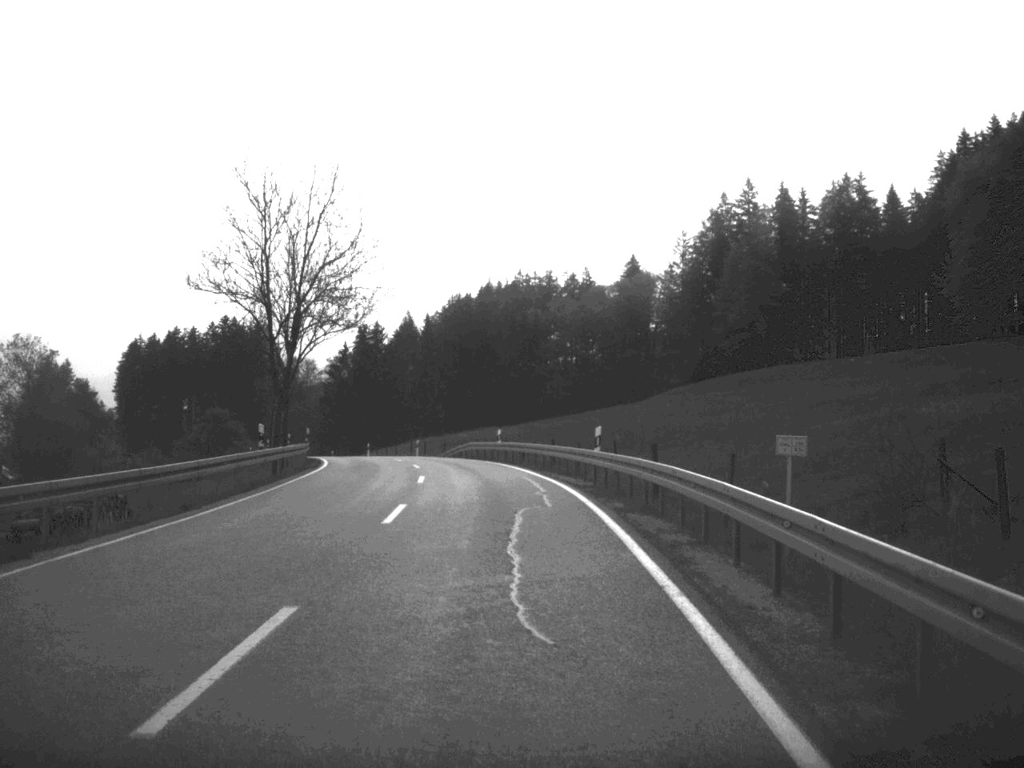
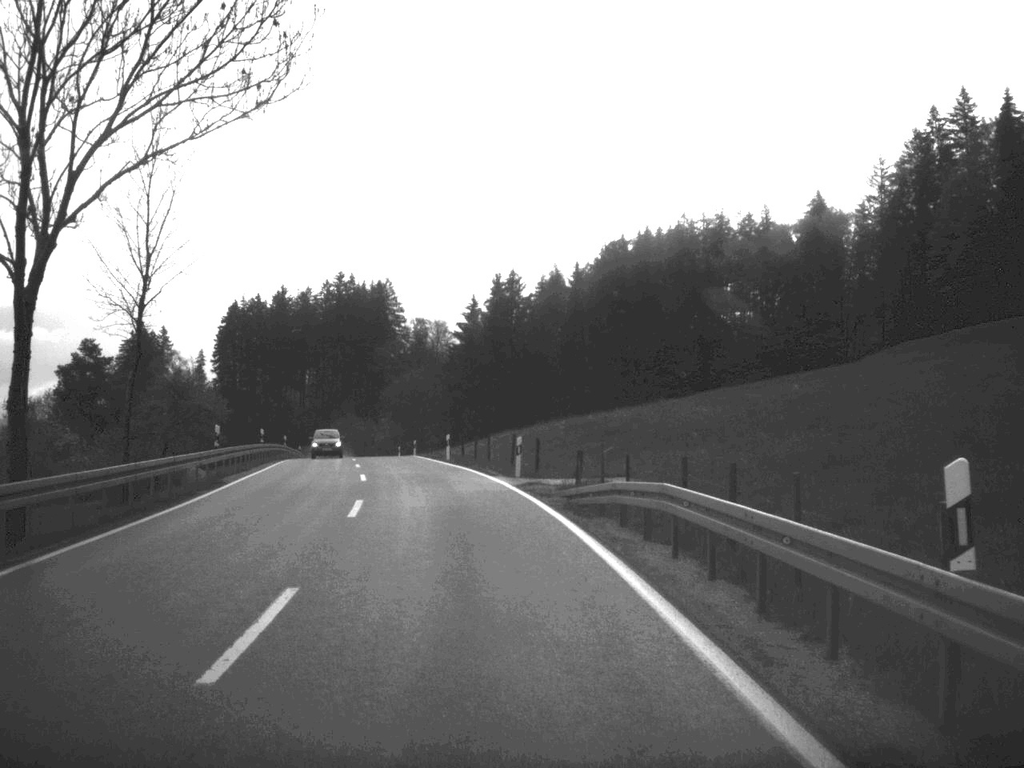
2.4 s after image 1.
(-2.4, +45.6) m; -7°
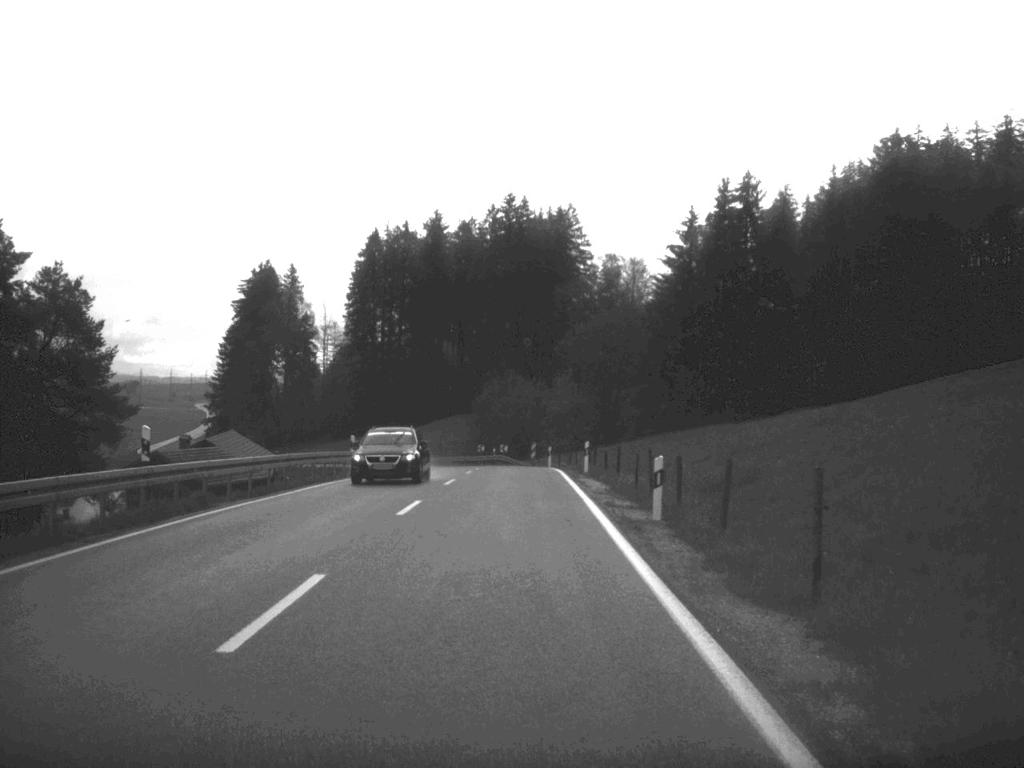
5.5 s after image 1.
(-5.8, +57.7) m; -8°
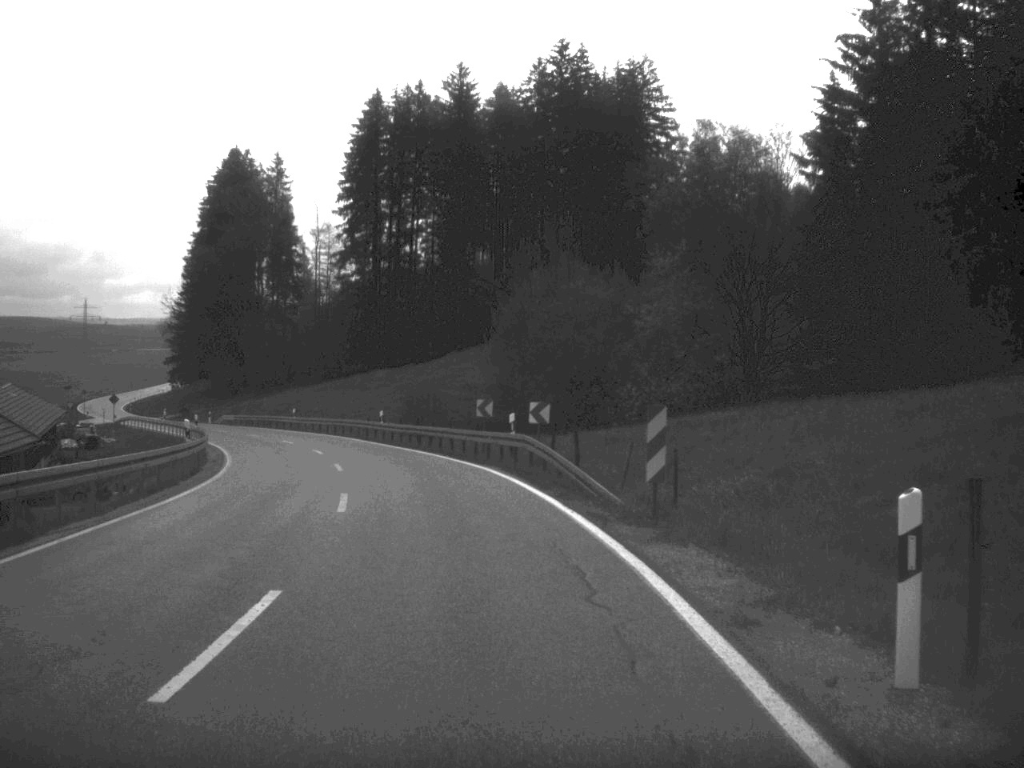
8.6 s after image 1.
(-0.5, +60.0) m; -3°
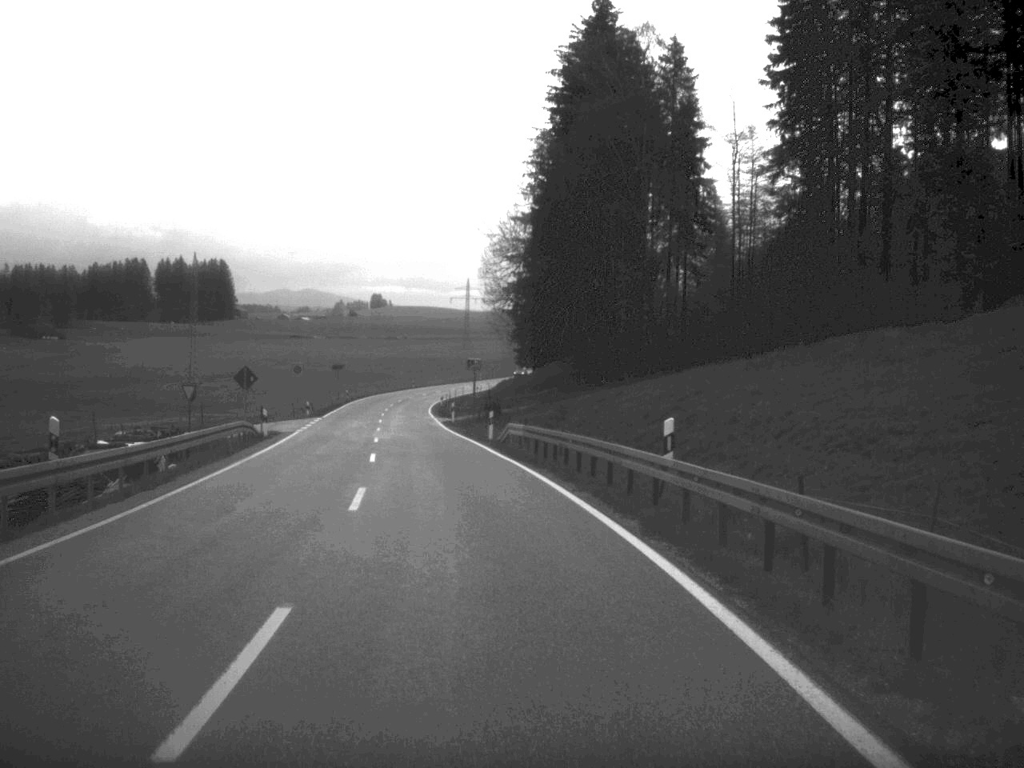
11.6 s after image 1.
(-10.1, +58.9) m; -18°
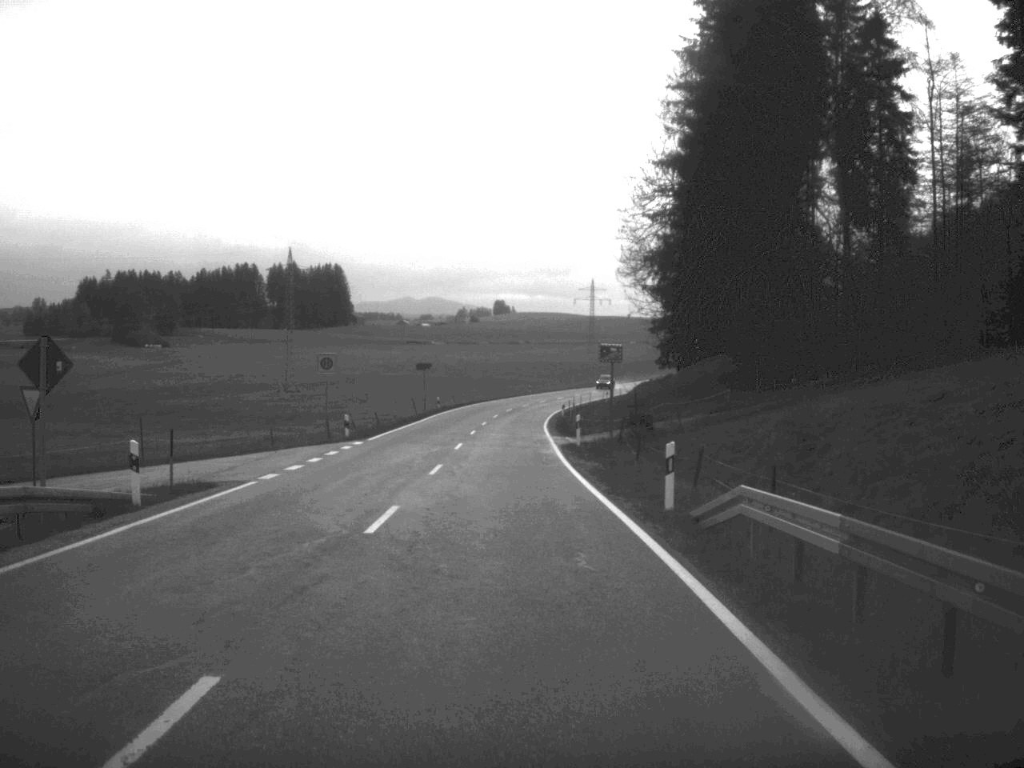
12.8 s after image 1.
(-1.4, +25.7) m; -6°
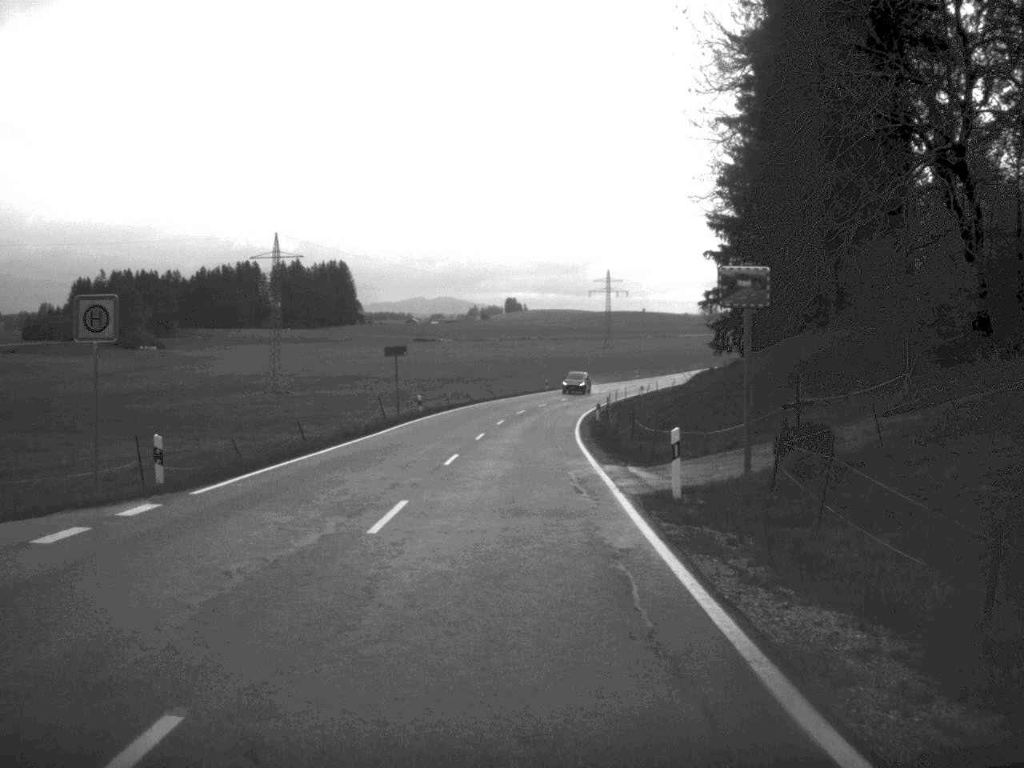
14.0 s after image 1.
(-0.2, +24.2) m; 0°
